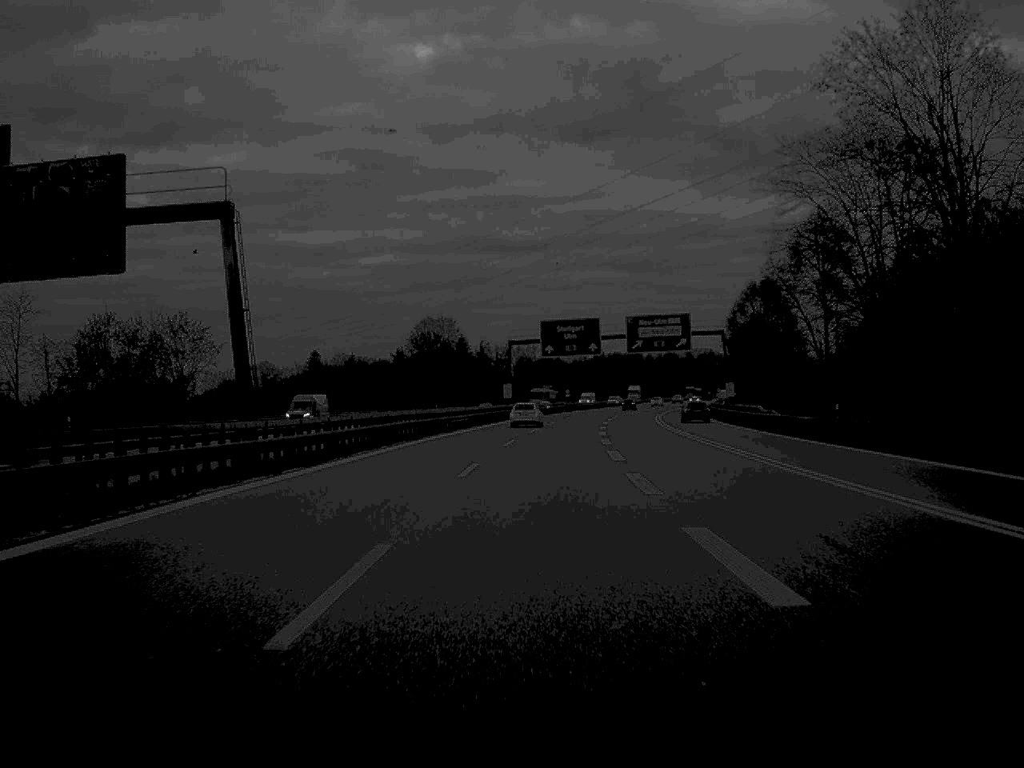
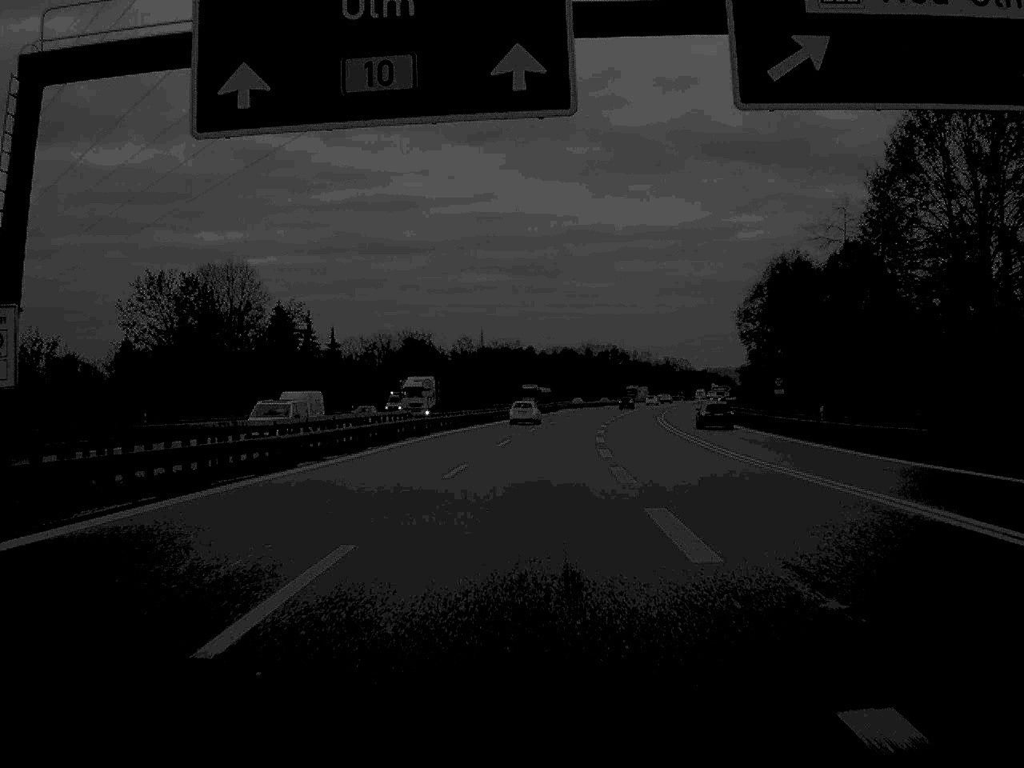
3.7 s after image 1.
(+4.2, +92.8) m; +5°
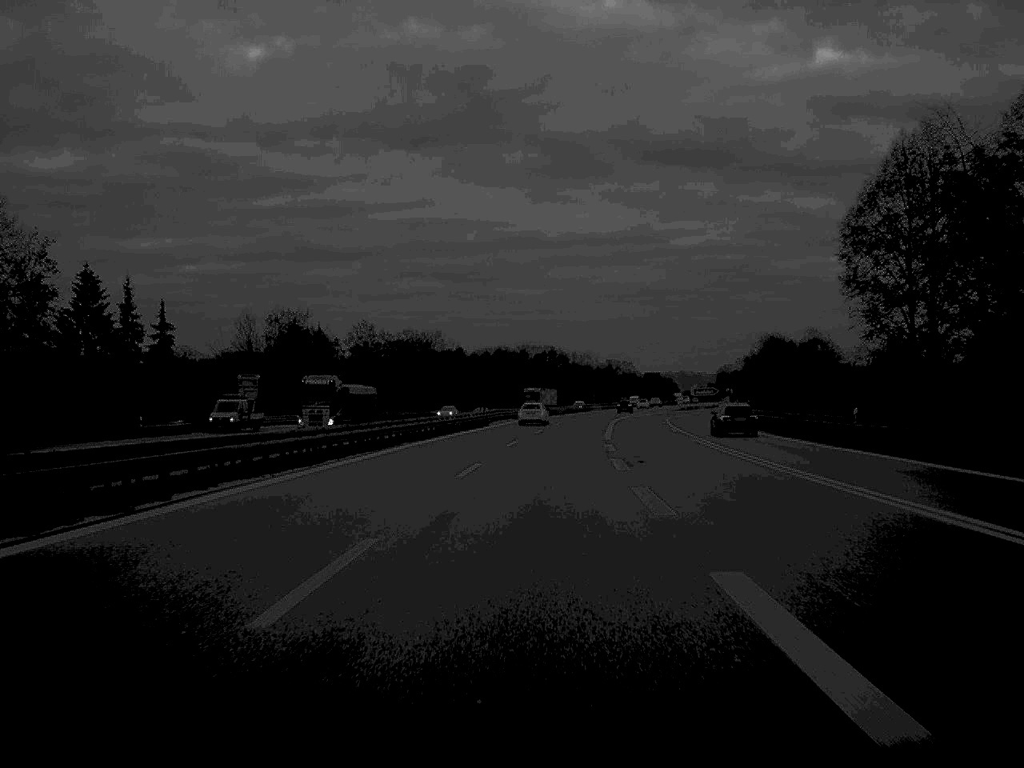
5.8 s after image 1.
(+1.4, +54.2) m; +3°
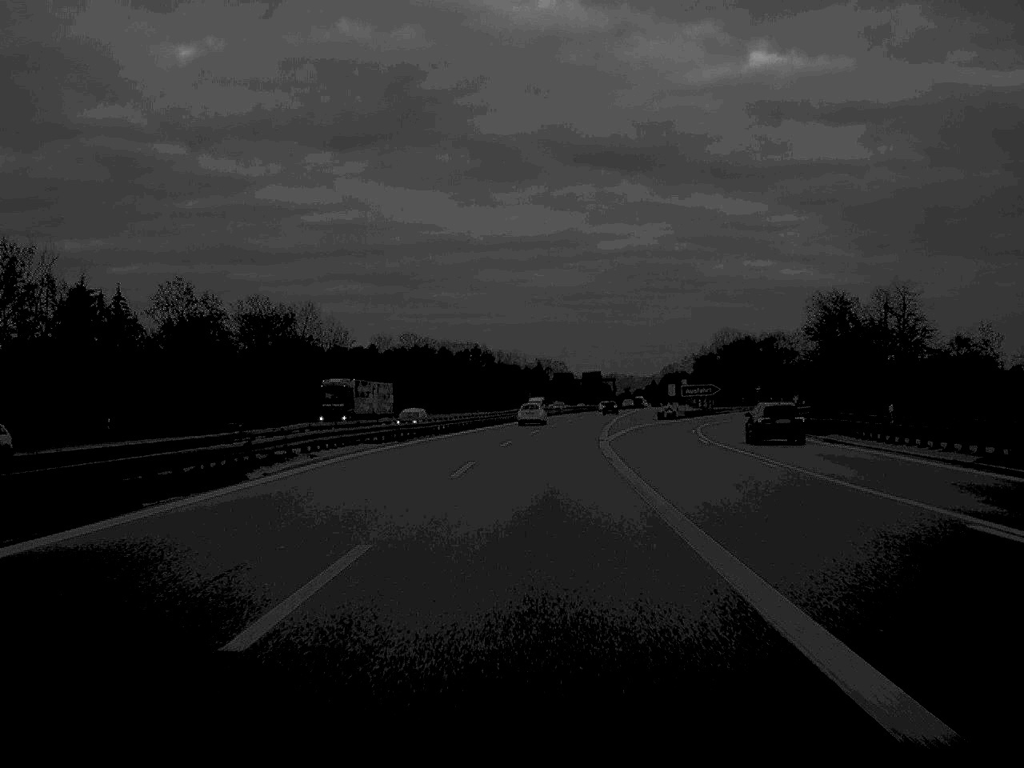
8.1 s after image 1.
(+1.7, +56.0) m; +3°
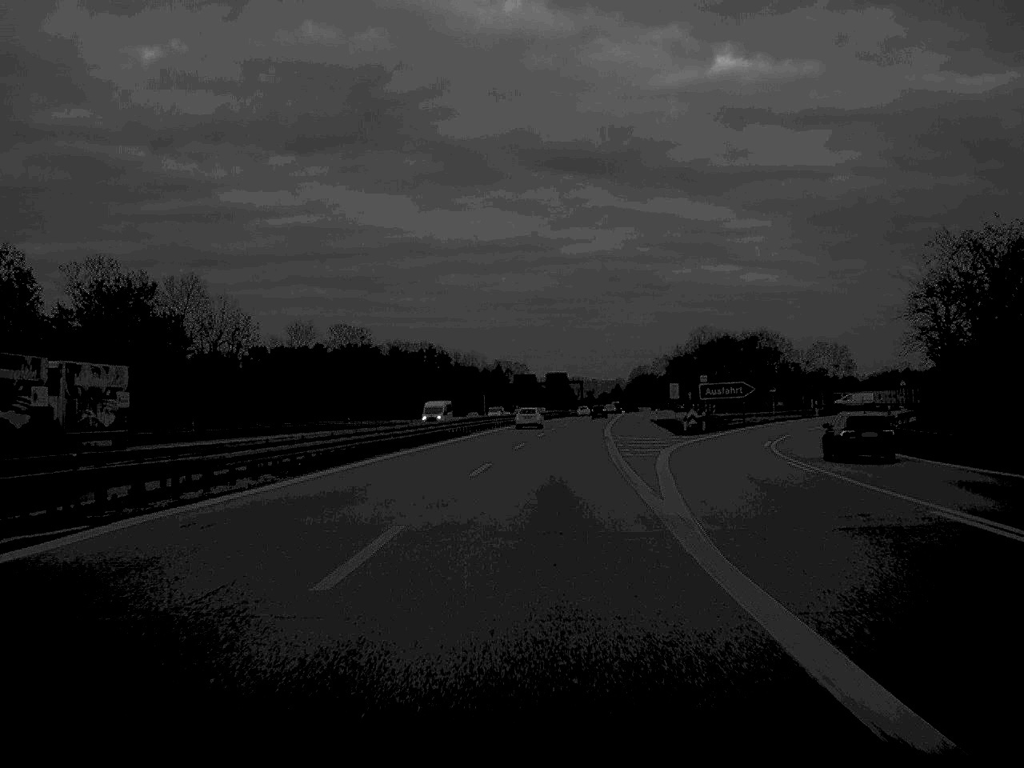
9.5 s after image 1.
(+0.5, +34.2) m; +2°
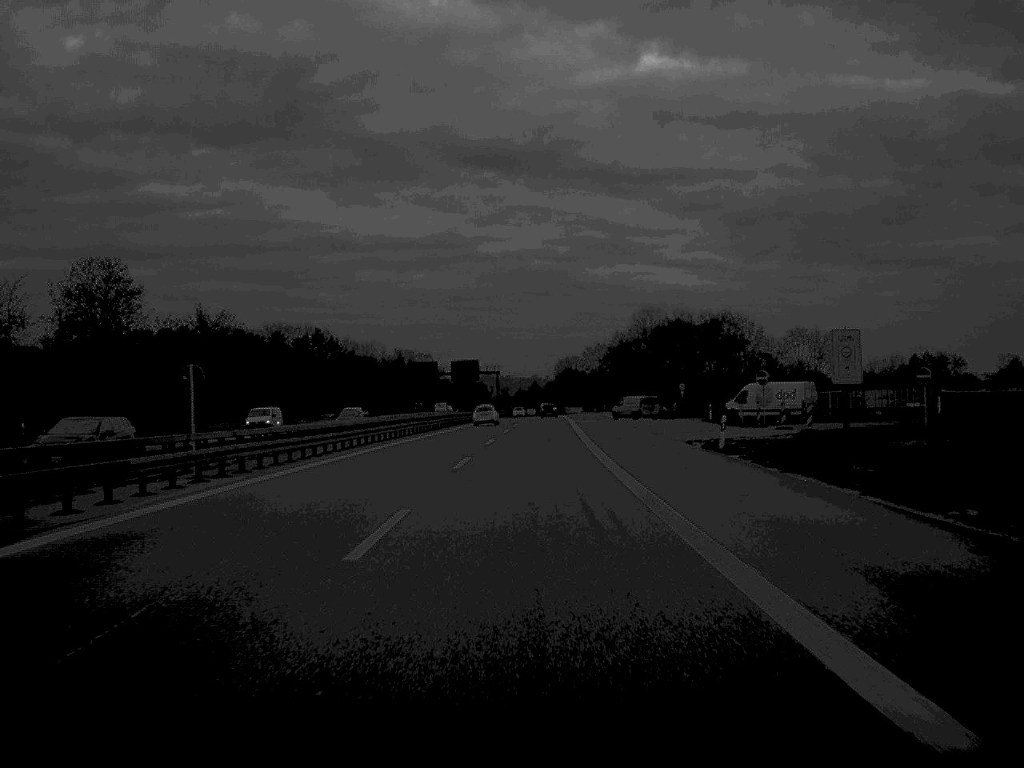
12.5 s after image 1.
(+2.5, +71.4) m; +4°
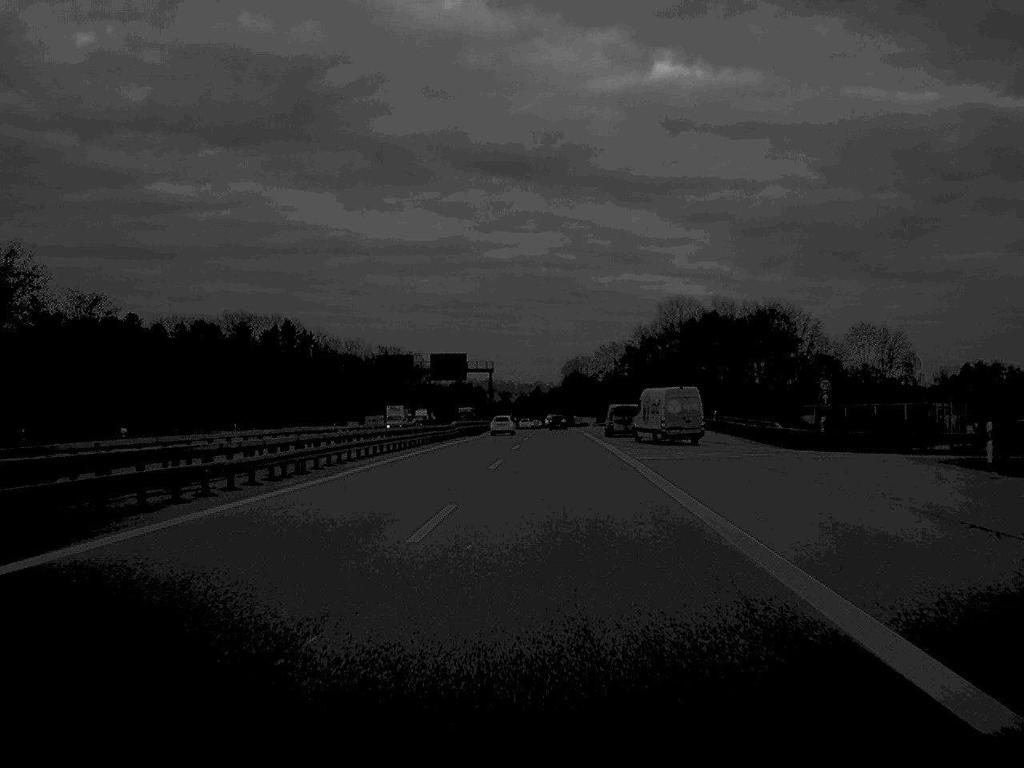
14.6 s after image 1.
(+0.2, +51.6) m; 0°
